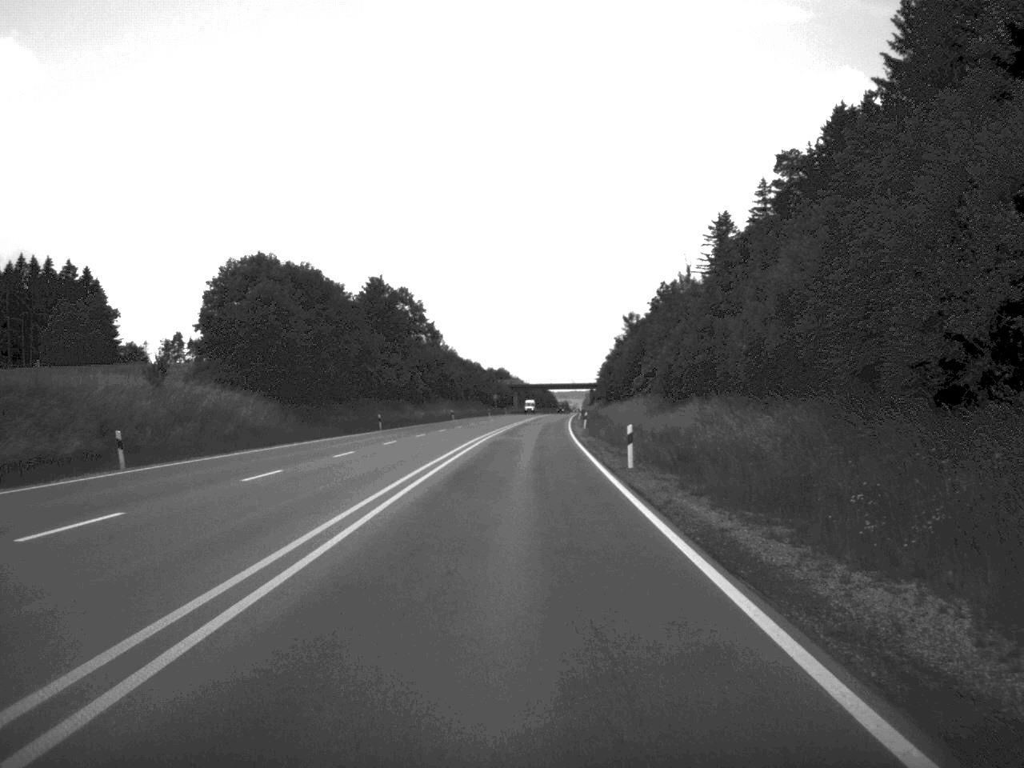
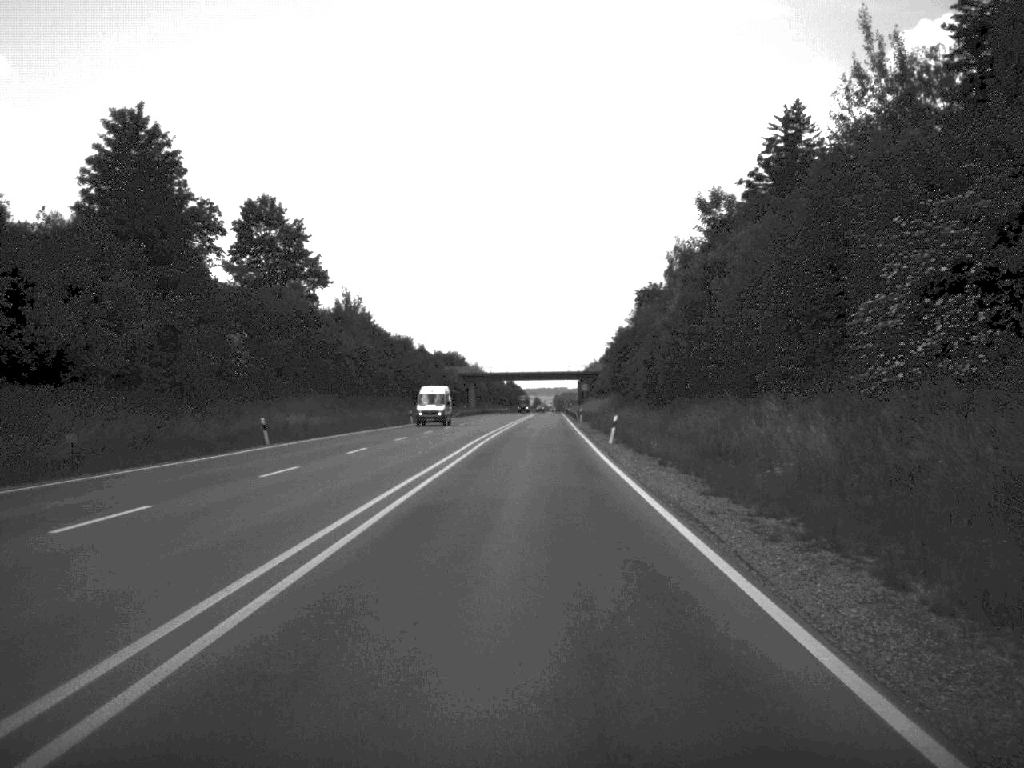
(+0.8, +82.2) m; +1°
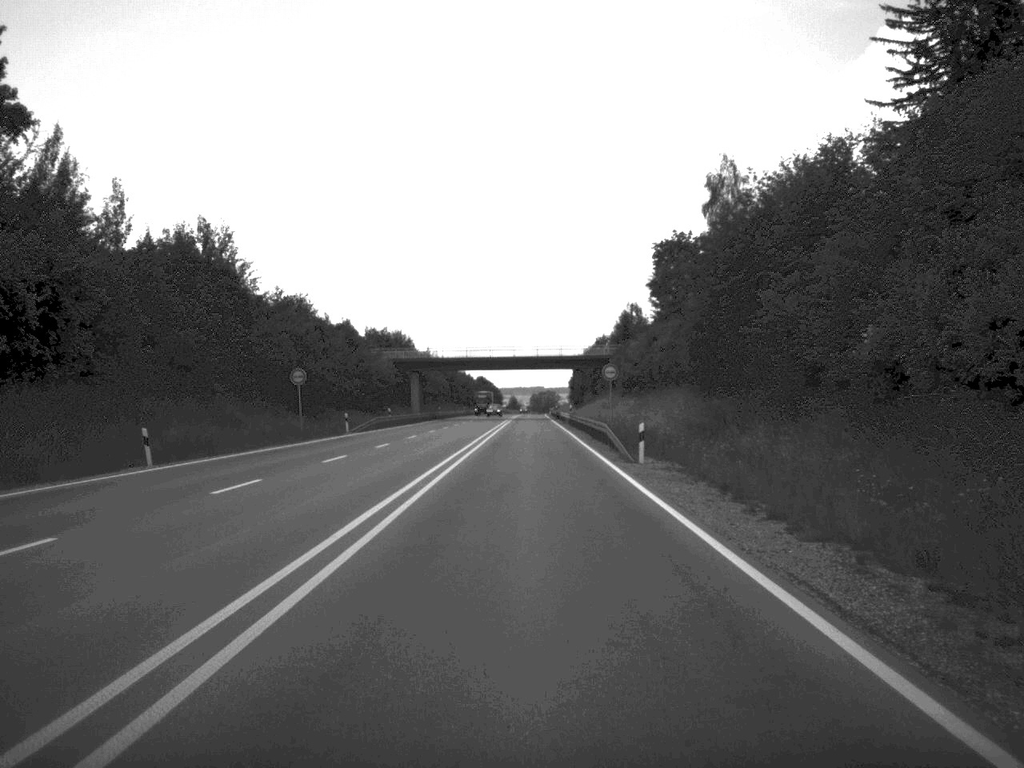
(+0.5, +63.8) m; +1°
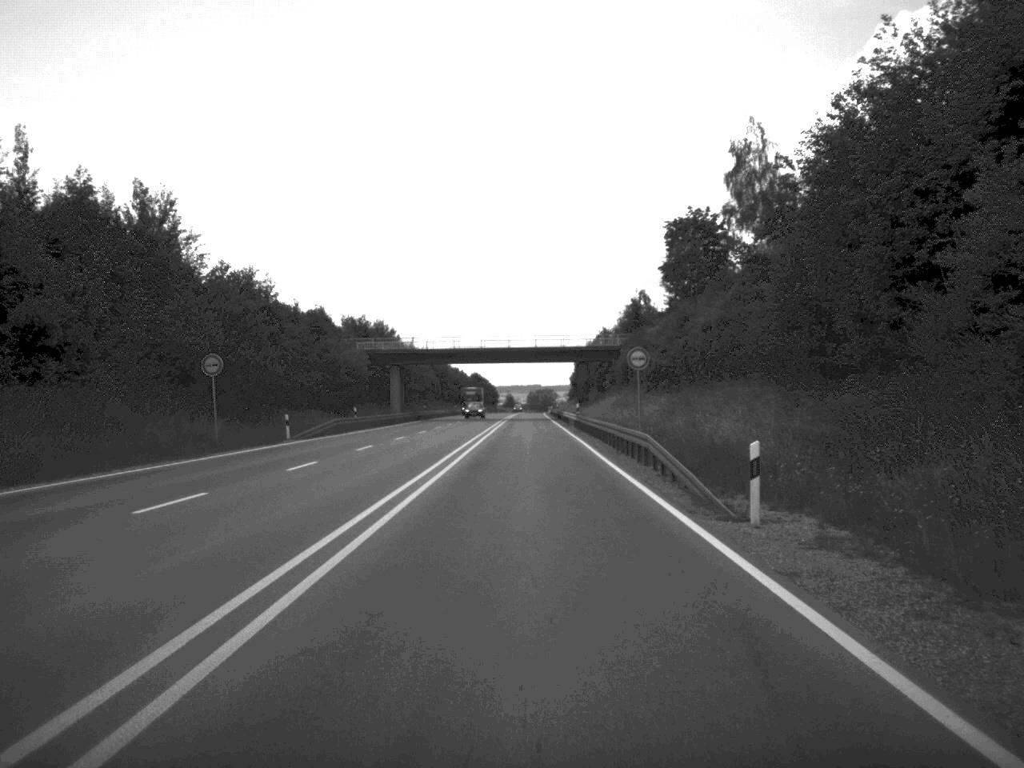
(0.0, +16.6) m; 0°
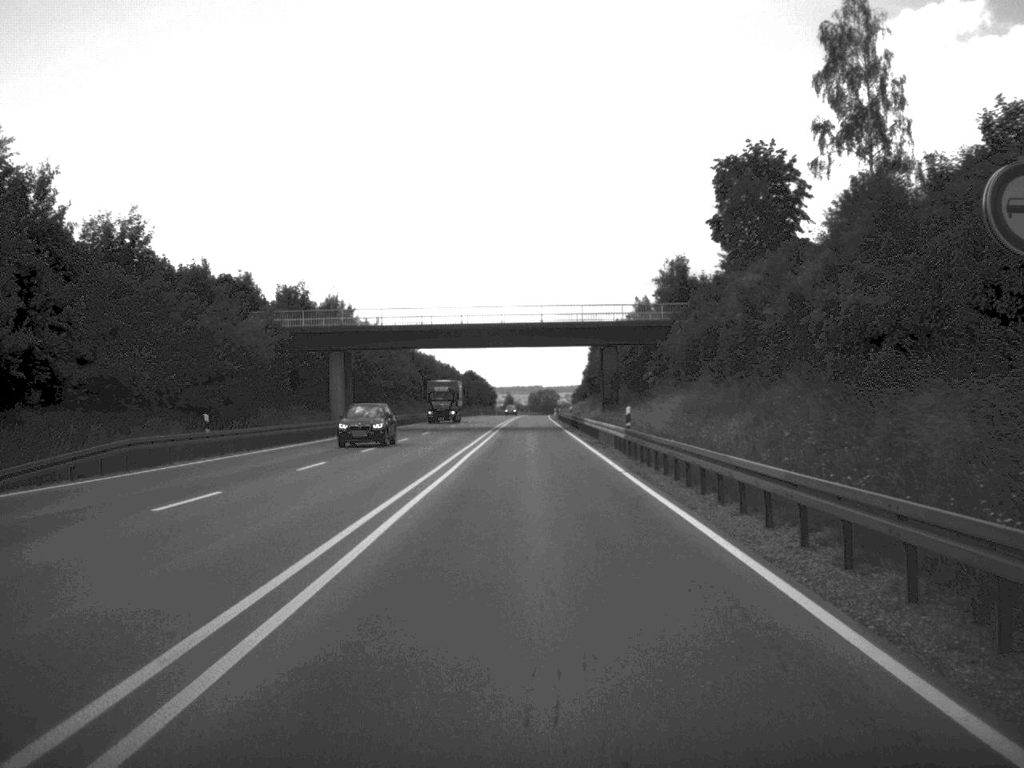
(-0.1, +34.8) m; 0°
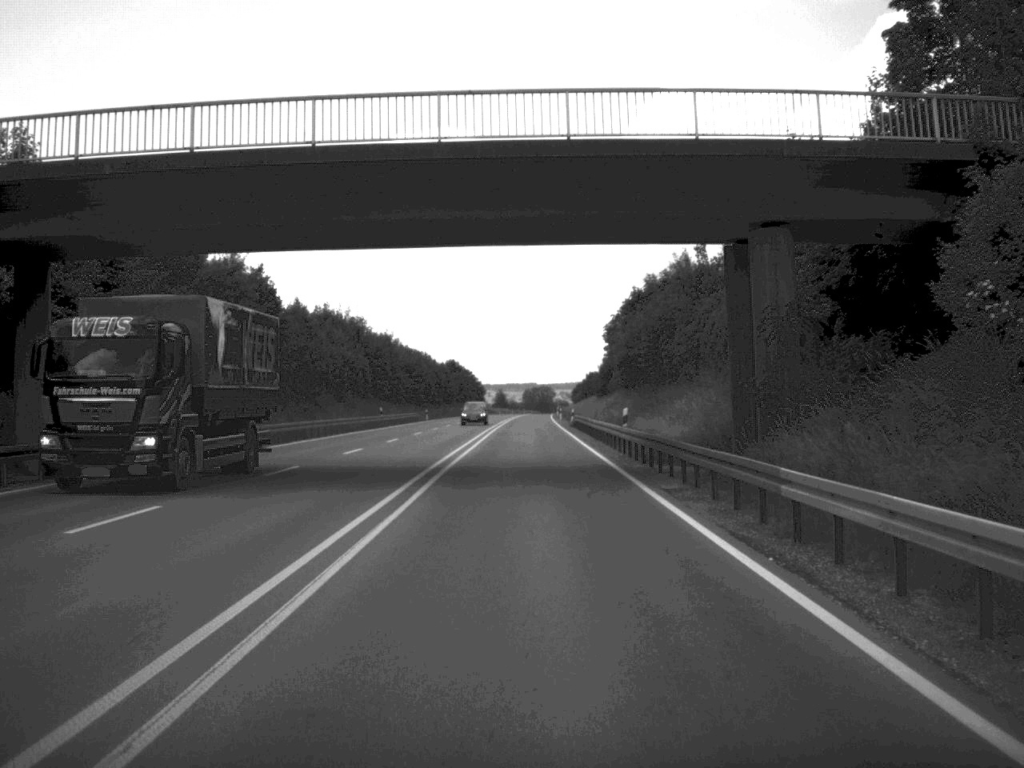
(0.0, +50.9) m; 0°
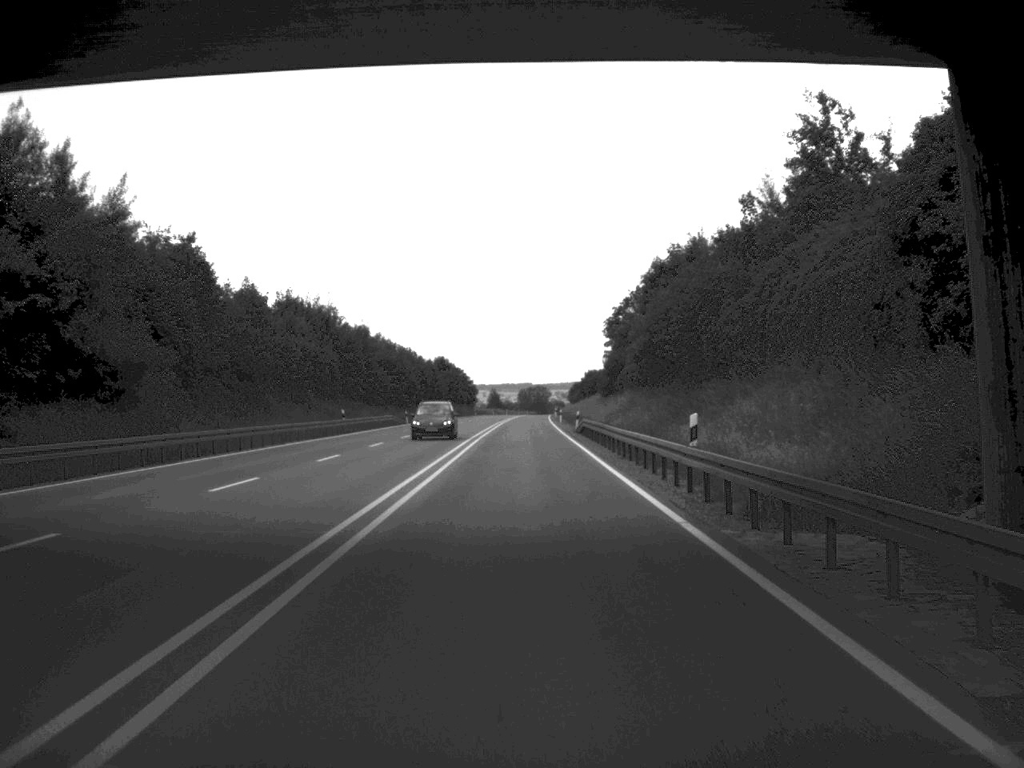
(0.0, +16.0) m; 0°
